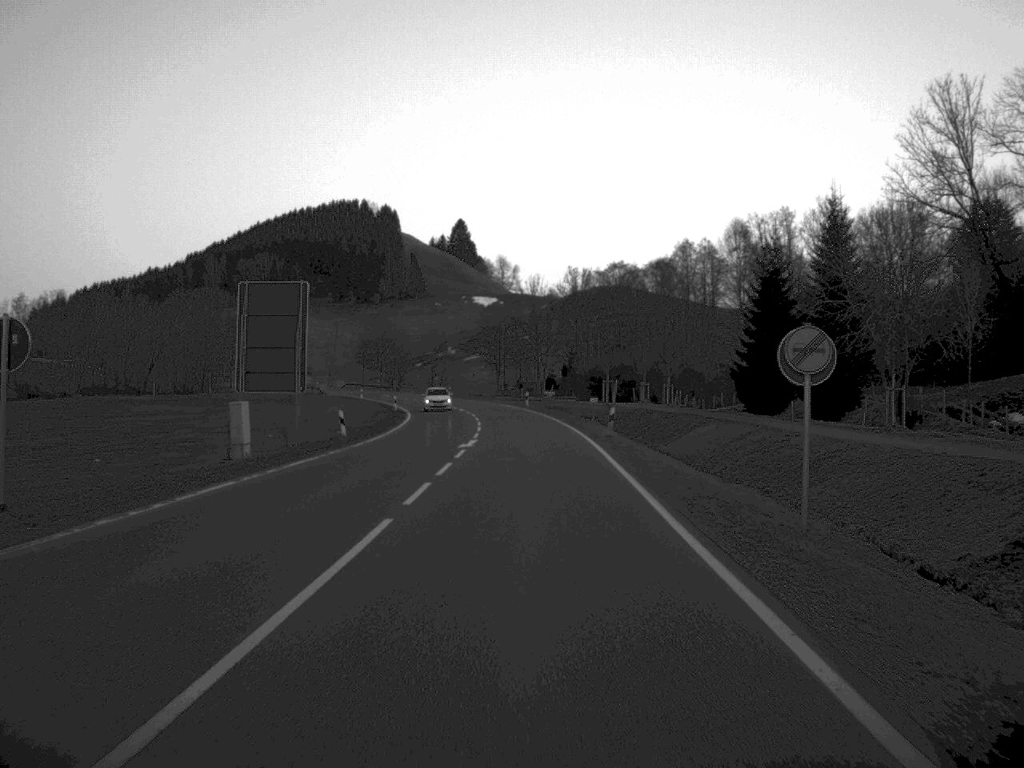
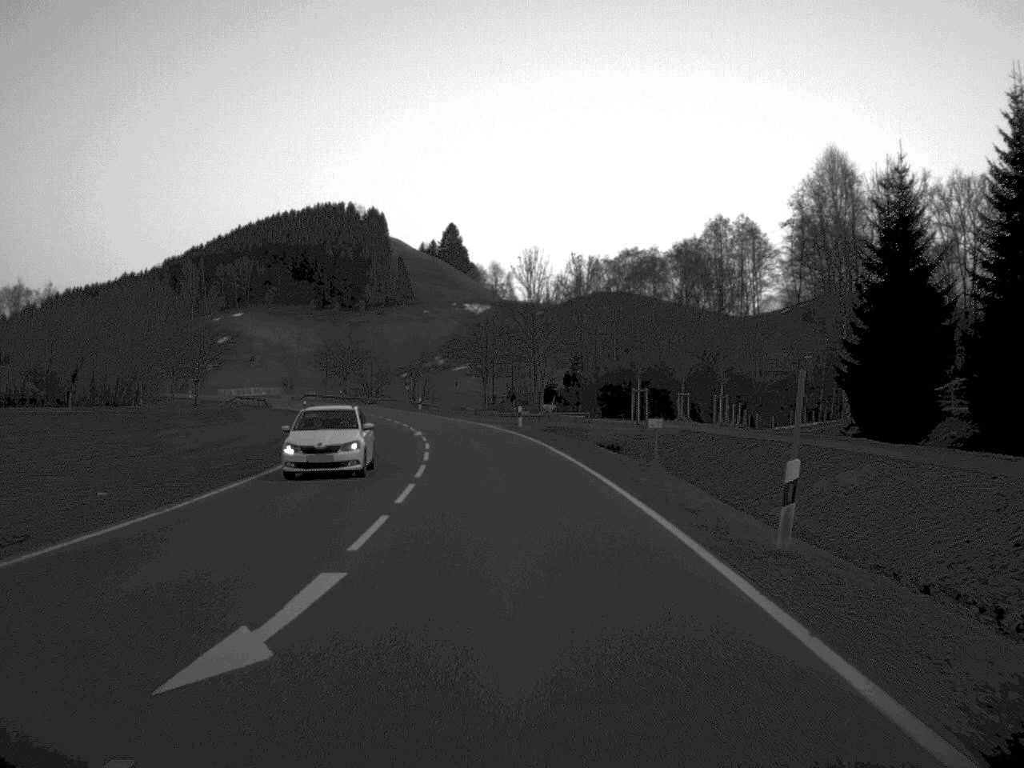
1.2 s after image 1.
(+0.1, +28.4) m; 0°
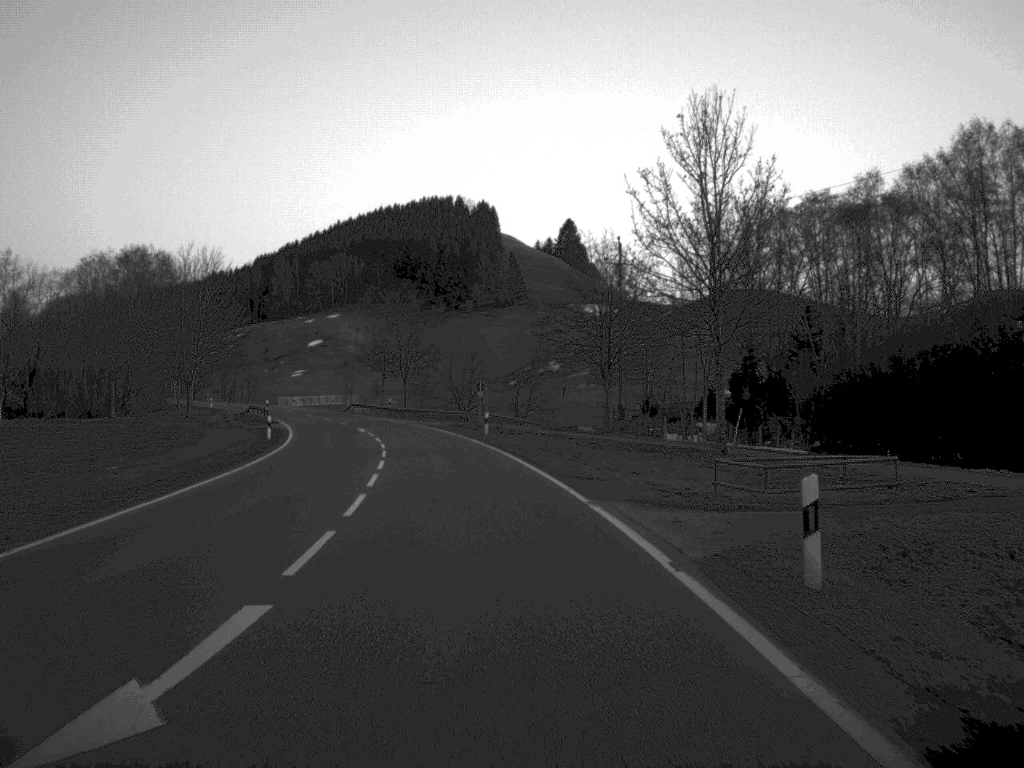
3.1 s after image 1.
(-1.5, +43.5) m; -6°
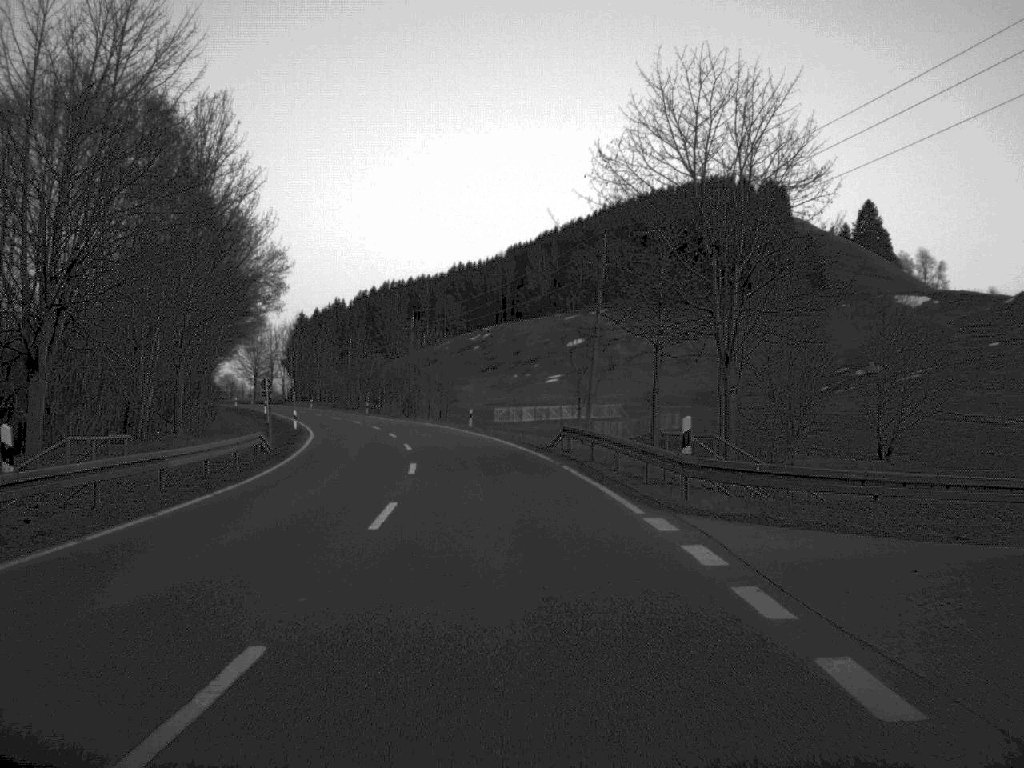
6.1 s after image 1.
(-7.1, +67.4) m; -12°
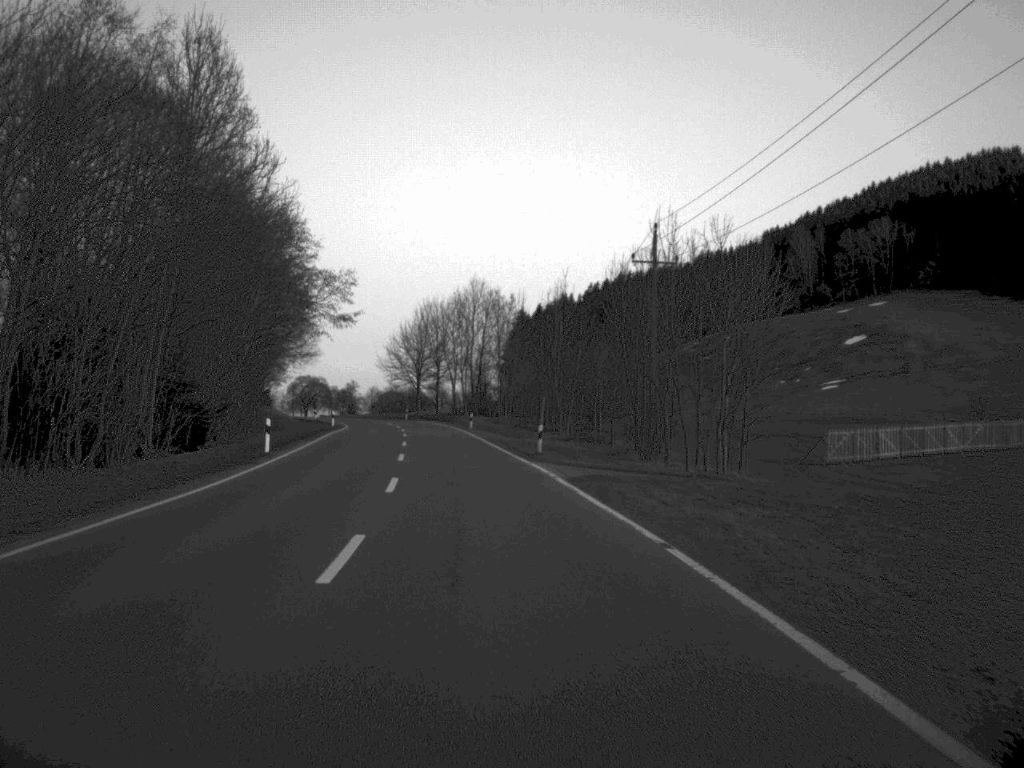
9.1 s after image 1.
(-5.6, +64.0) m; -11°
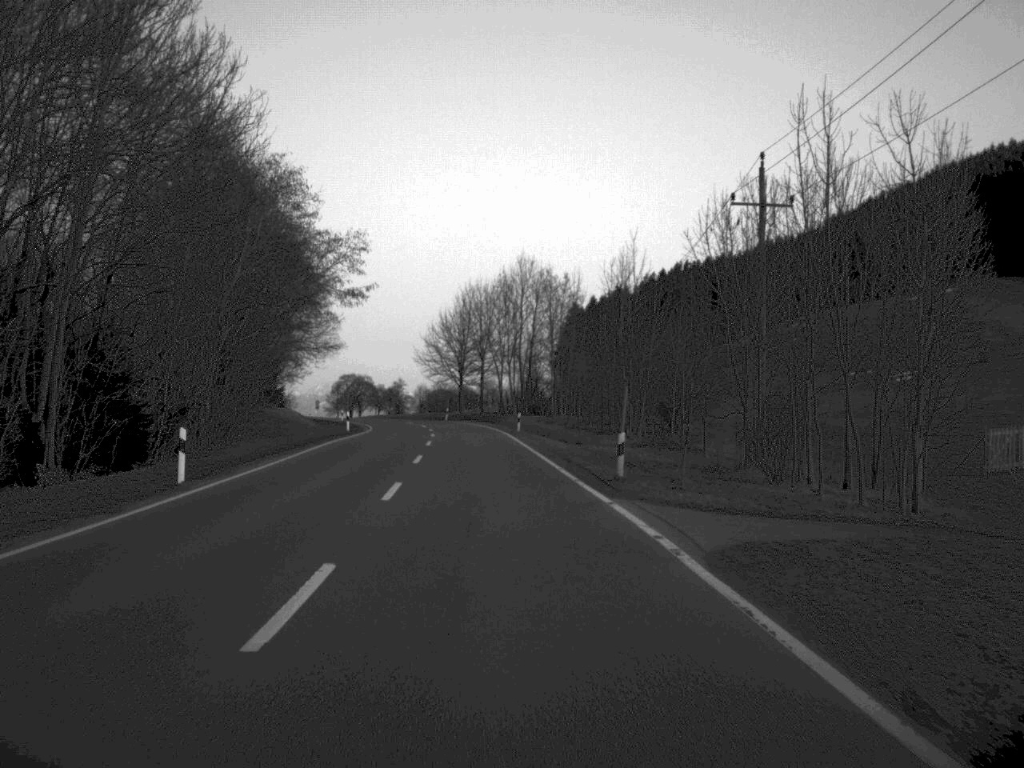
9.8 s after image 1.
(-0.3, +14.9) m; -2°
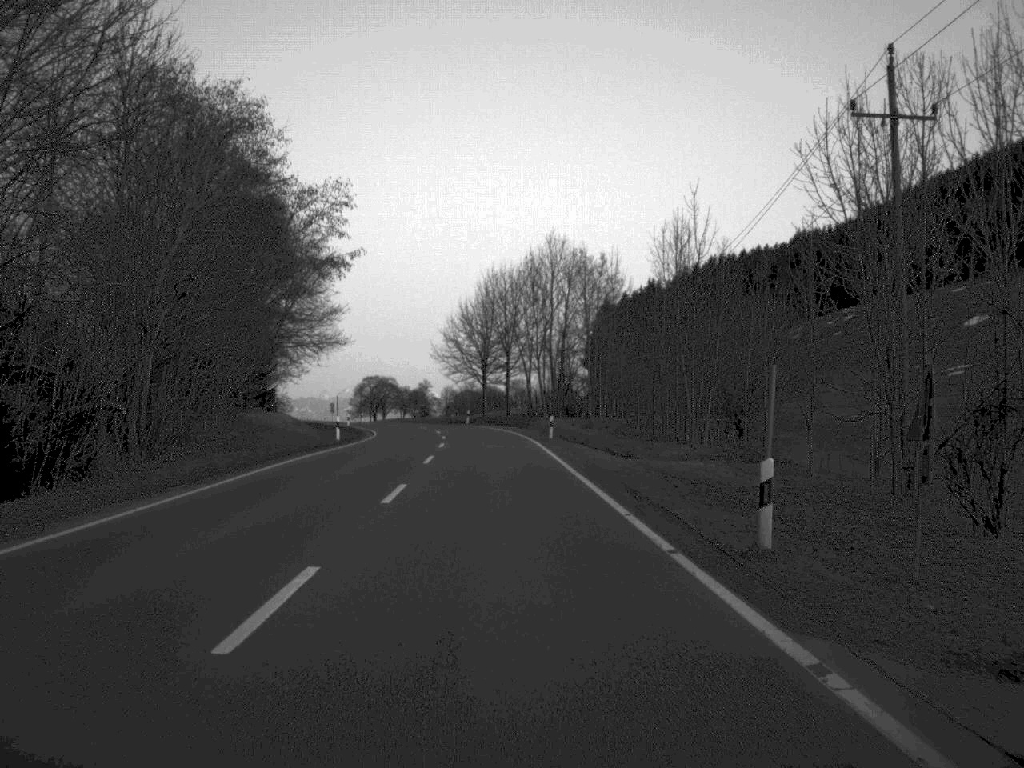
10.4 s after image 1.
(-0.1, +12.6) m; -1°
